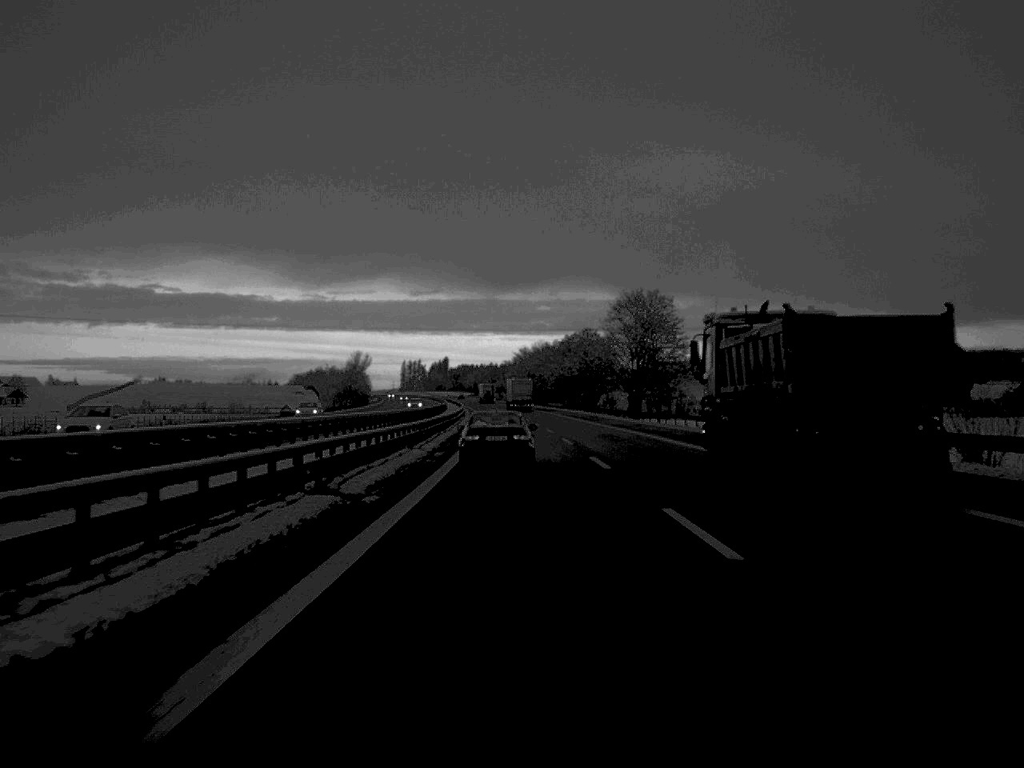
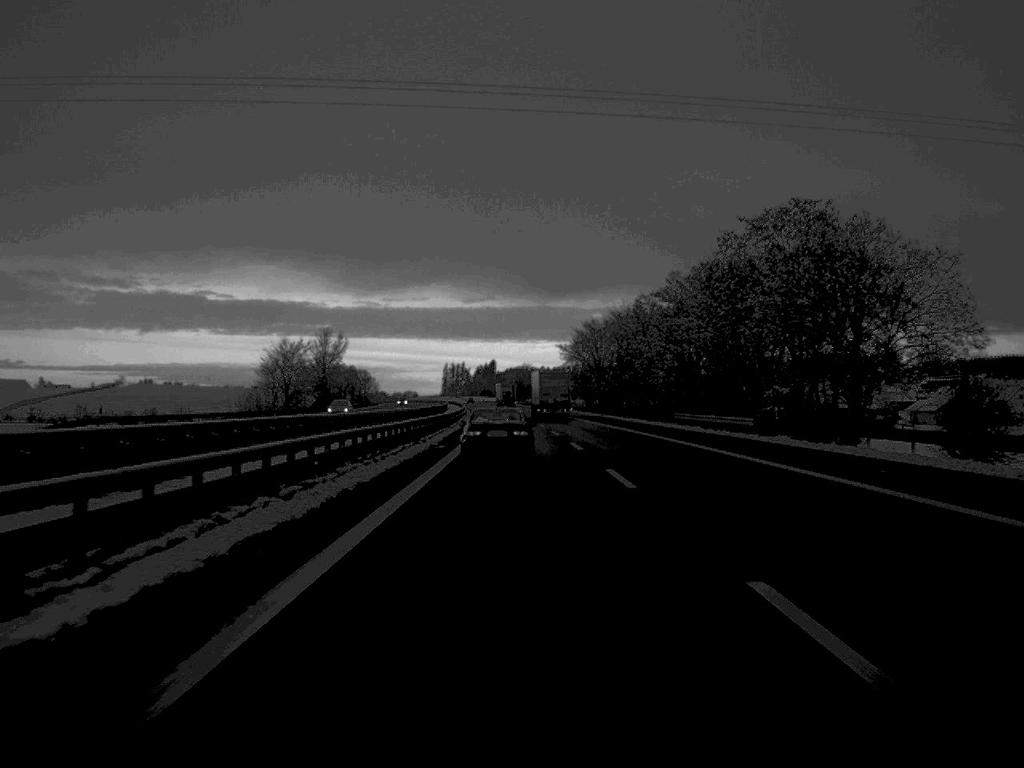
(-2.3, +115.4) m; -2°
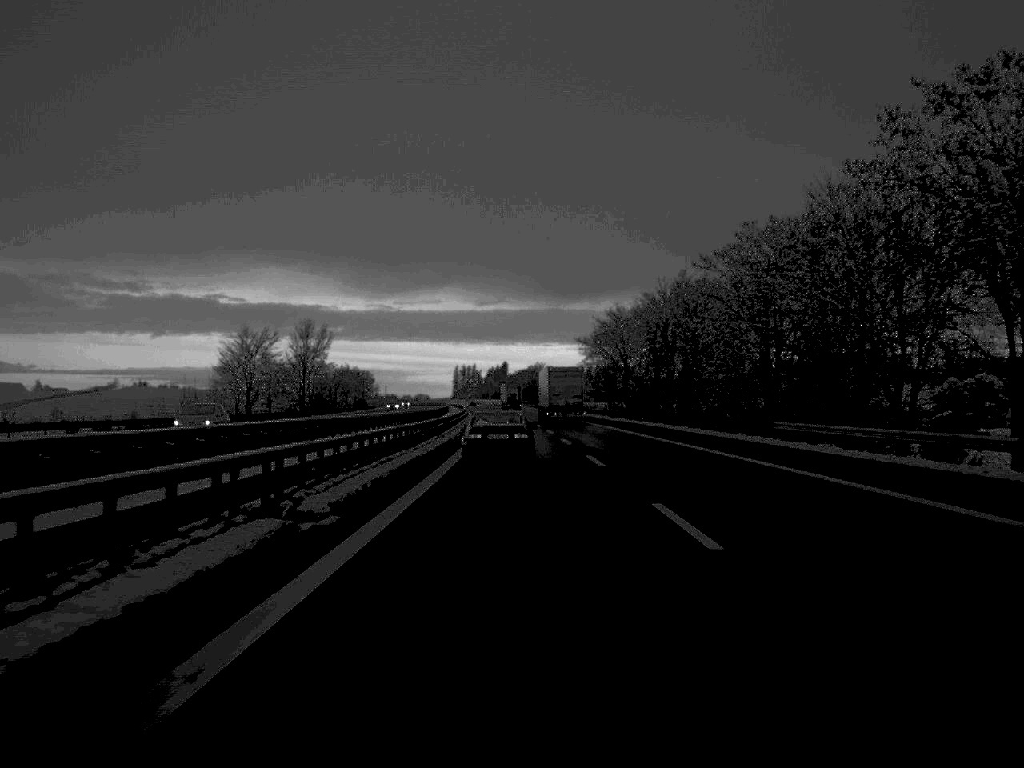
(-0.1, +27.2) m; -1°
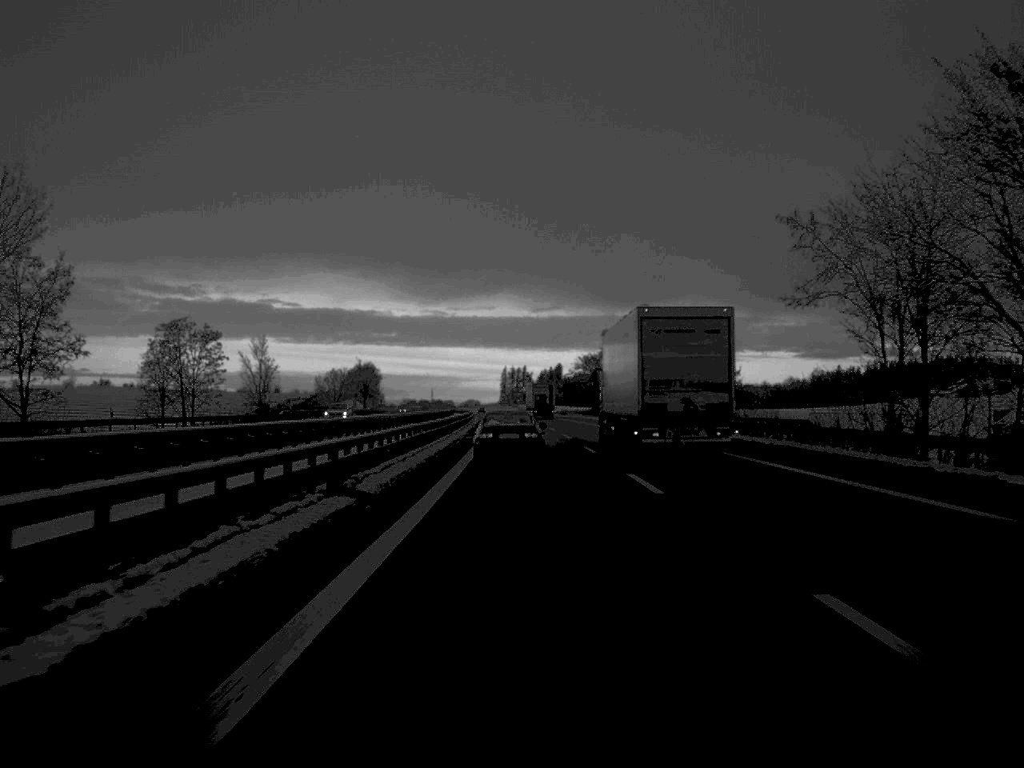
(-2.5, +116.8) m; -2°
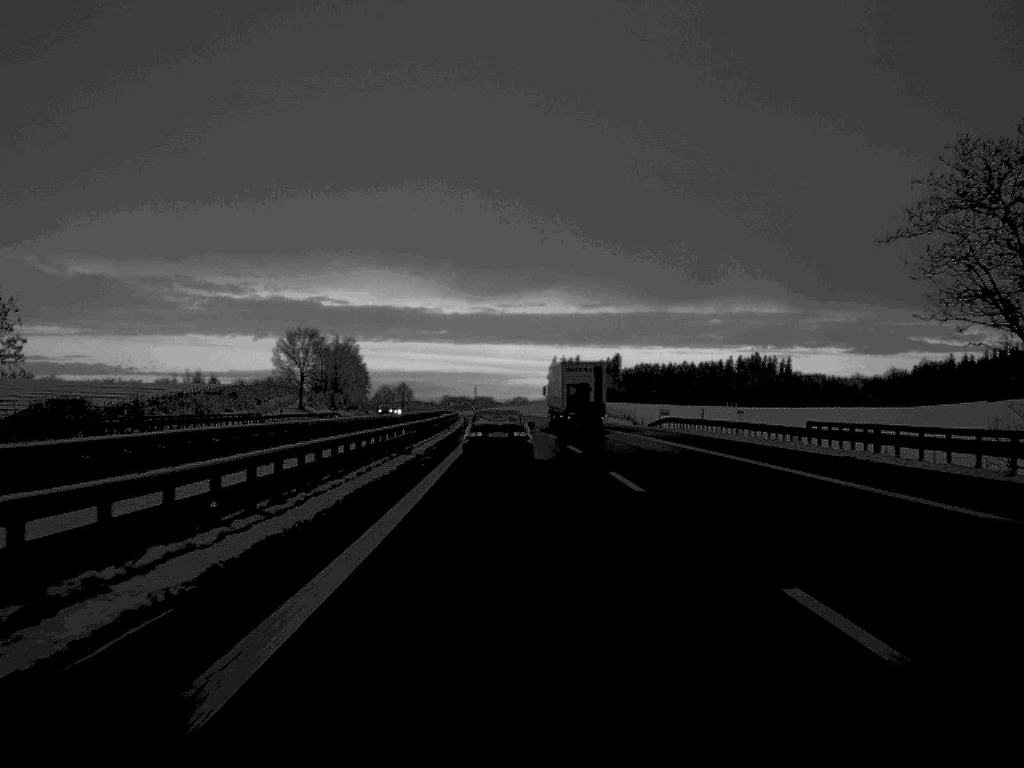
(-2.8, +142.9) m; -2°
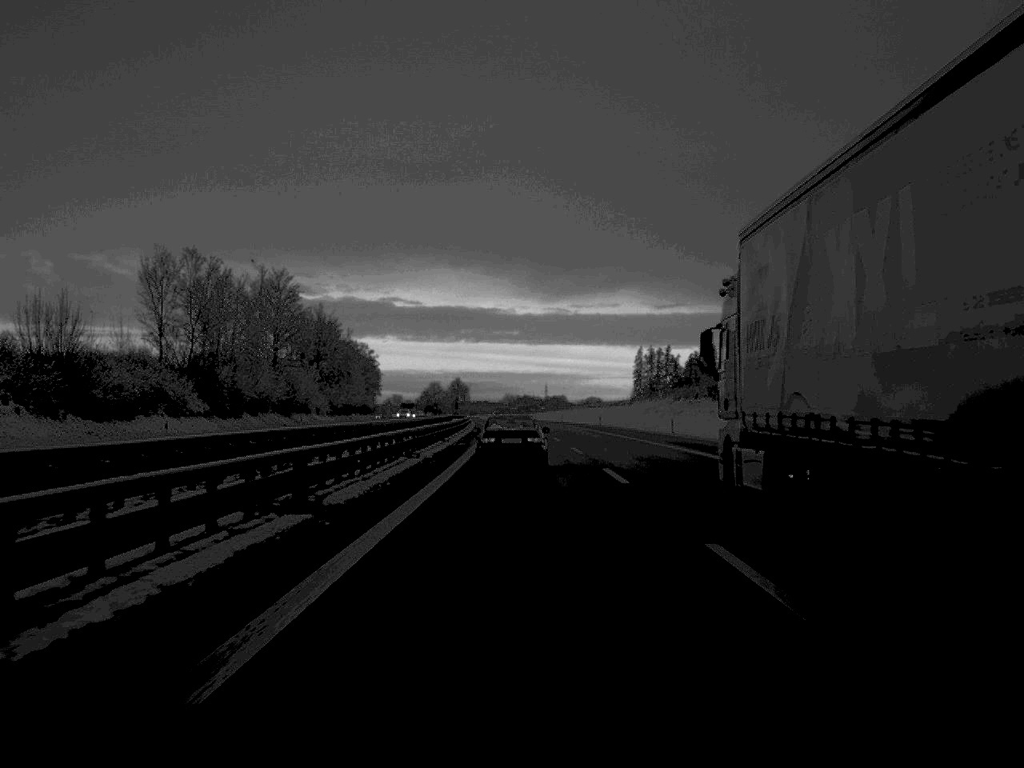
(-4.0, +139.6) m; -3°
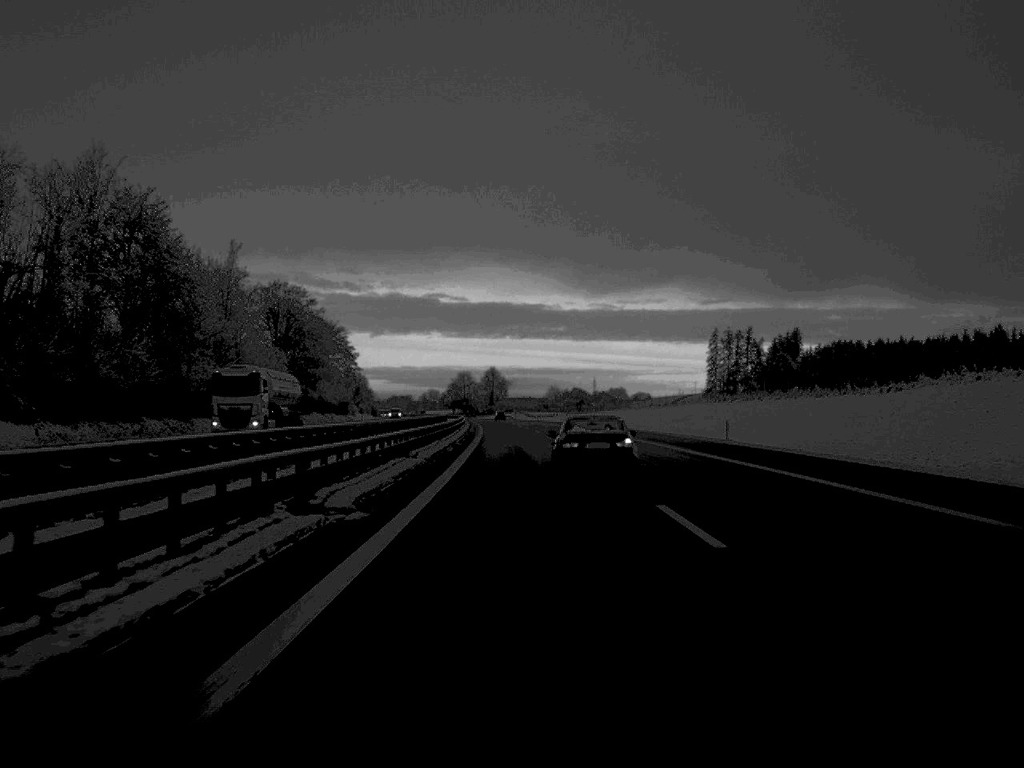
(-2.2, +119.7) m; -2°
